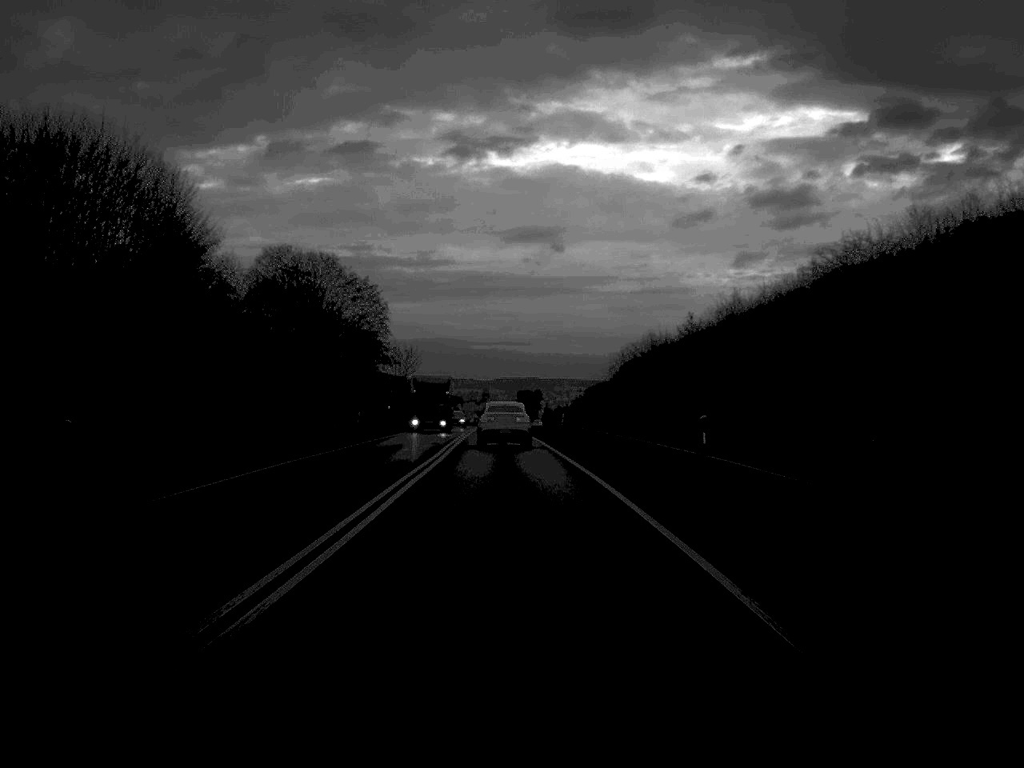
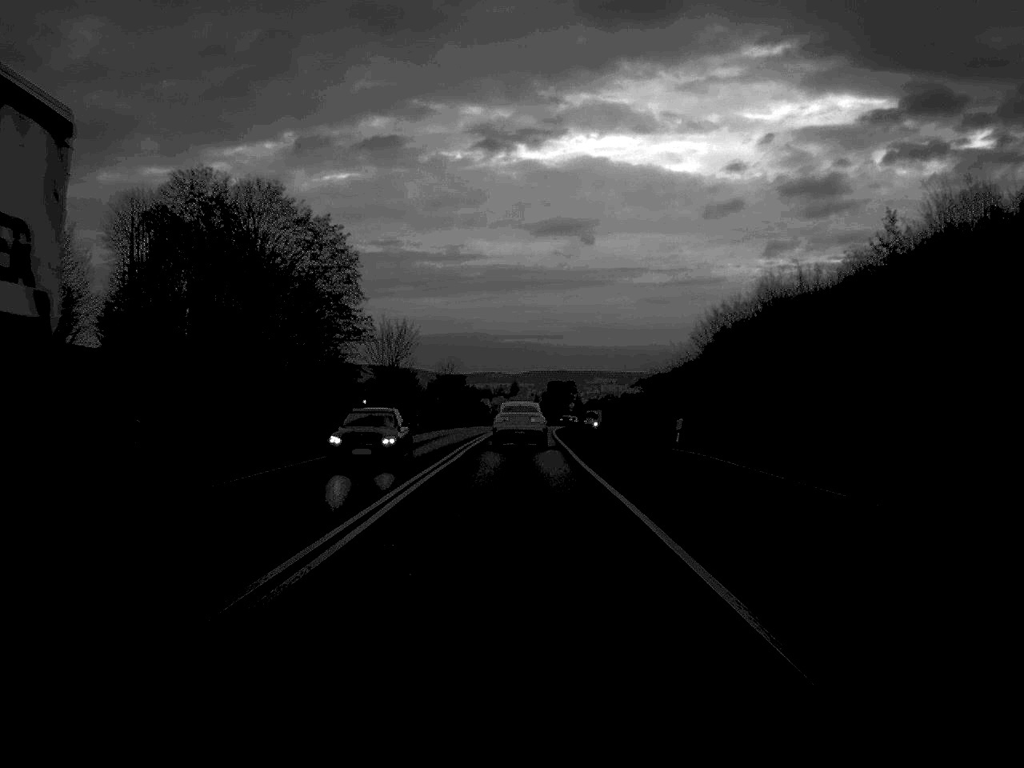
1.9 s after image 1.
(-0.4, +38.6) m; -1°
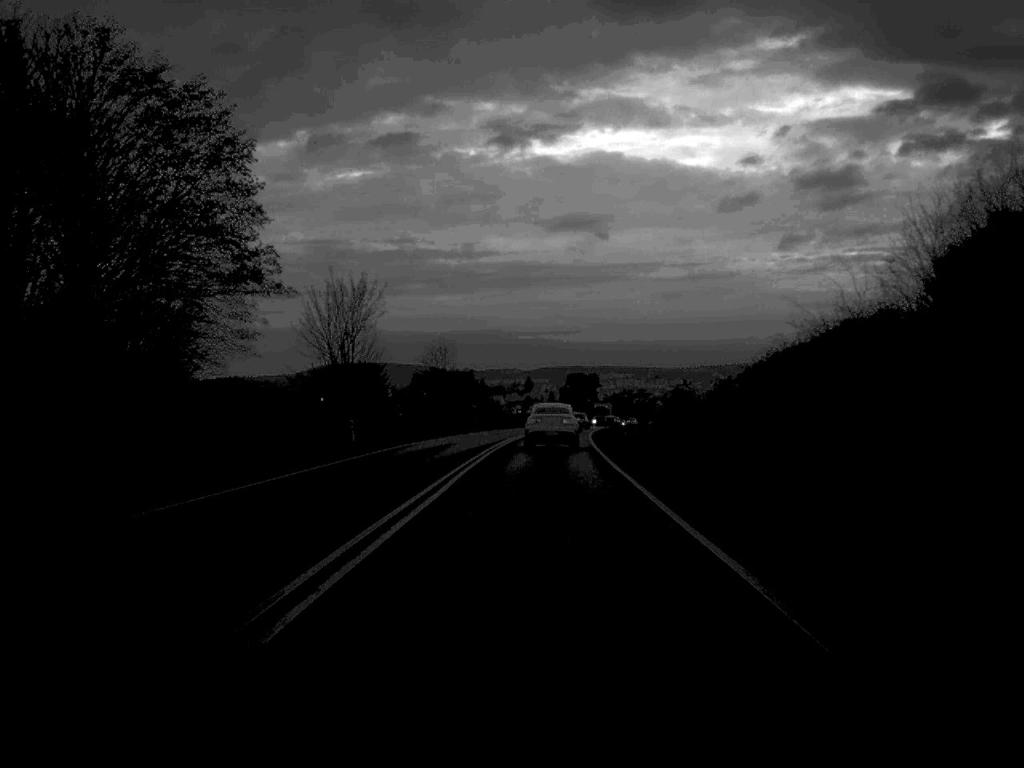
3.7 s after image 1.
(-0.3, +36.3) m; -1°
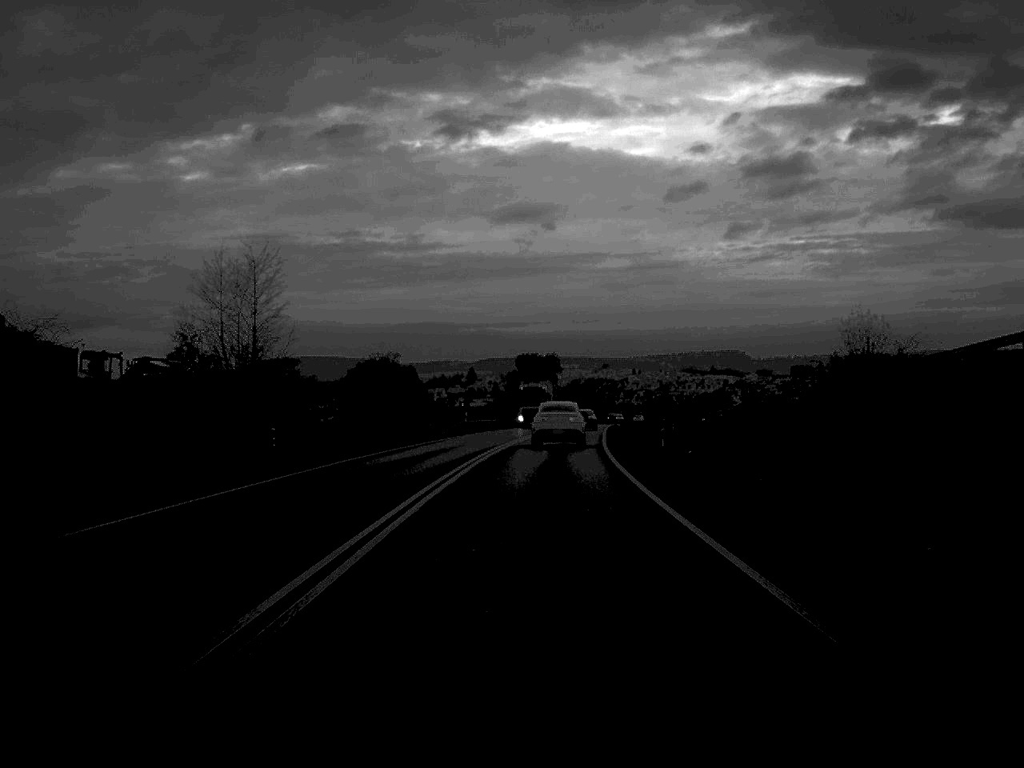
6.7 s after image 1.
(+1.1, +62.5) m; +3°
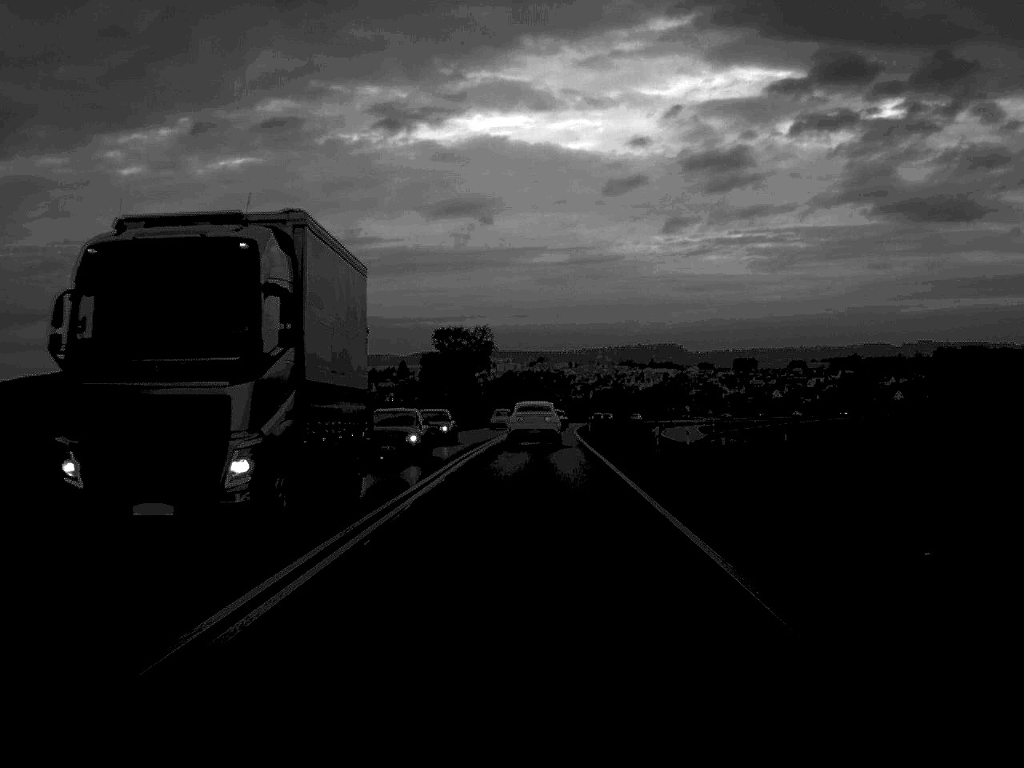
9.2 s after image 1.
(+1.3, +51.2) m; +3°
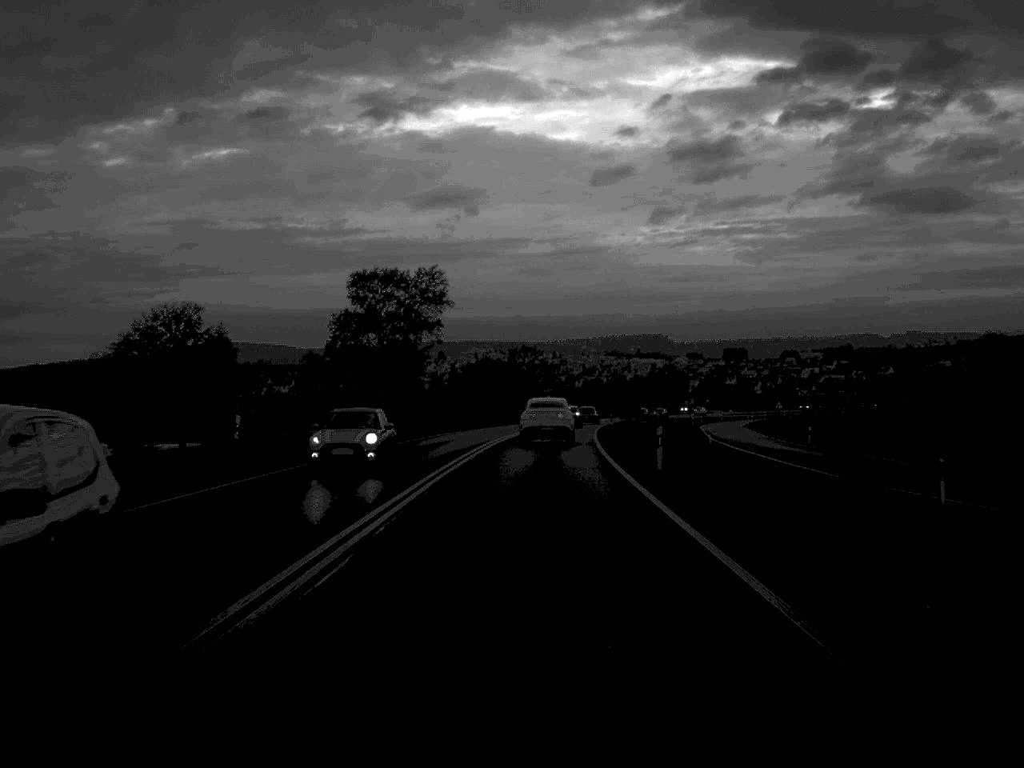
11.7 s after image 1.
(+0.5, +50.3) m; +1°
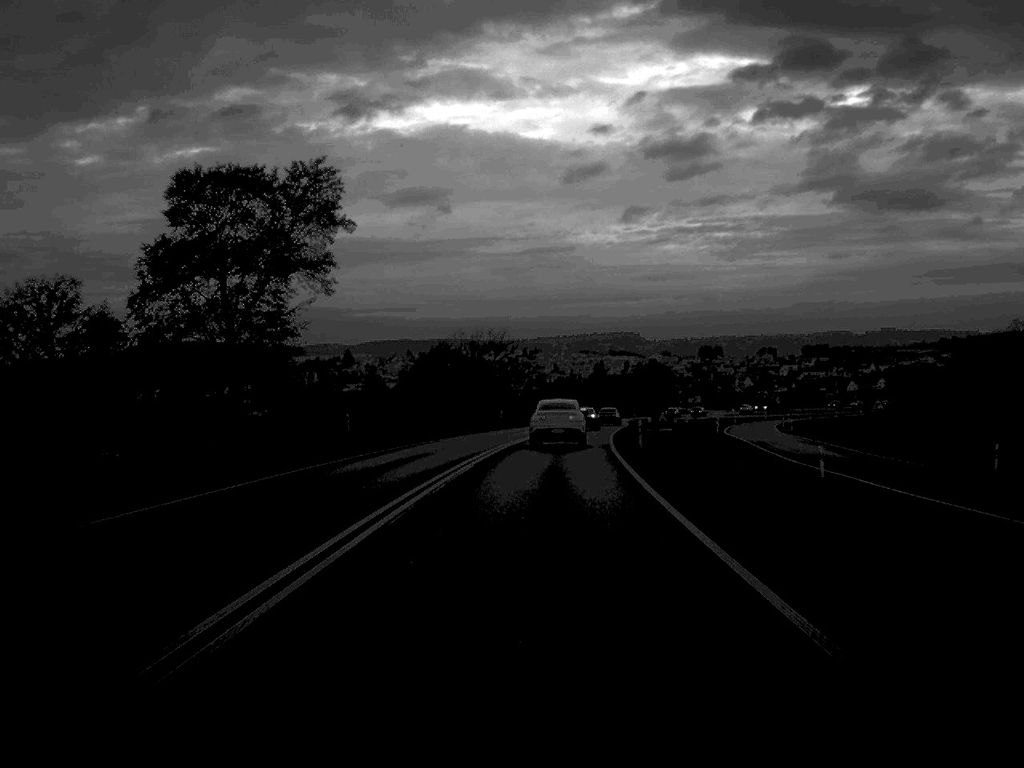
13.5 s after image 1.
(+0.4, +35.5) m; +1°
